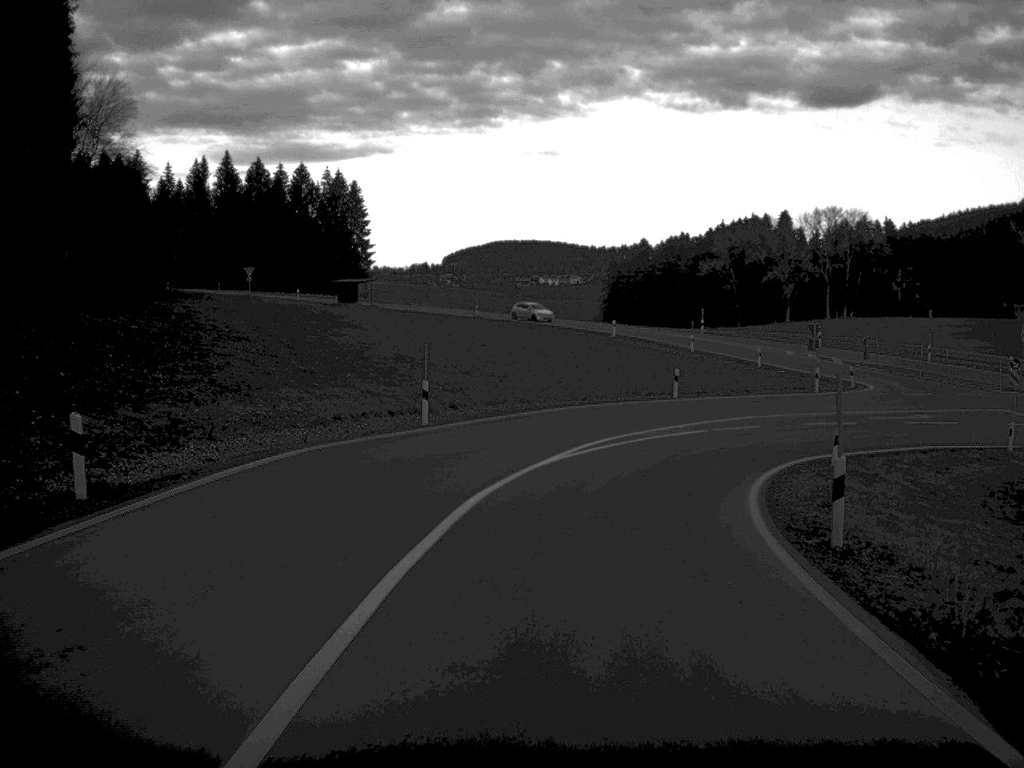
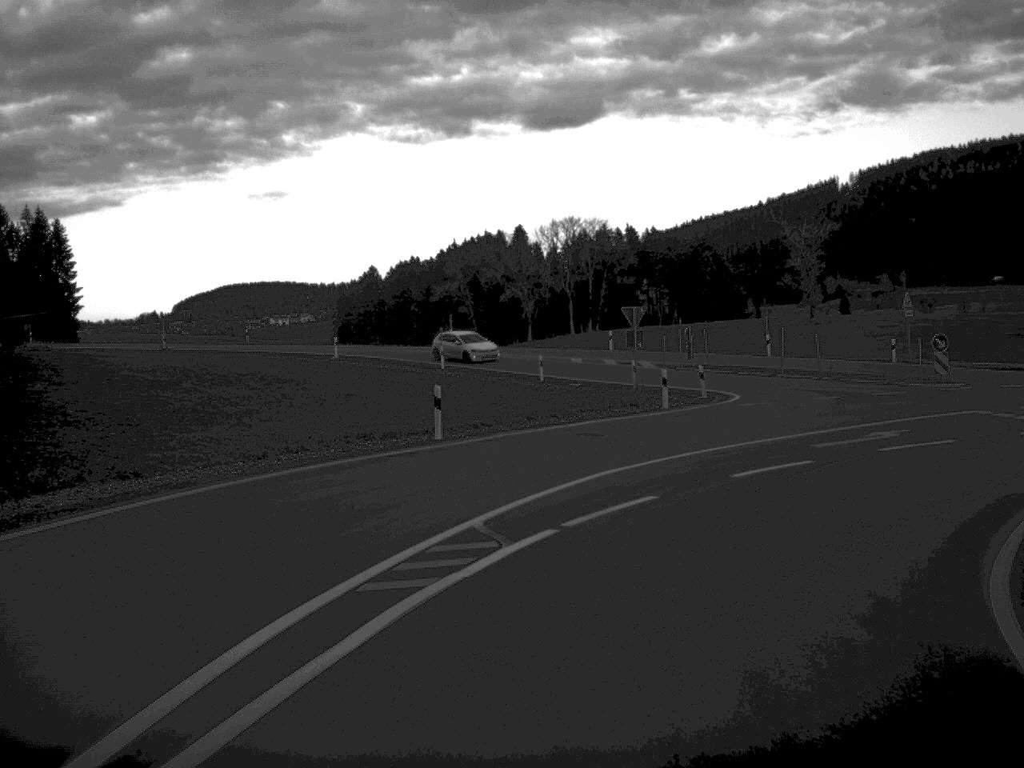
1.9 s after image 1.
(+1.8, +22.5) m; +12°
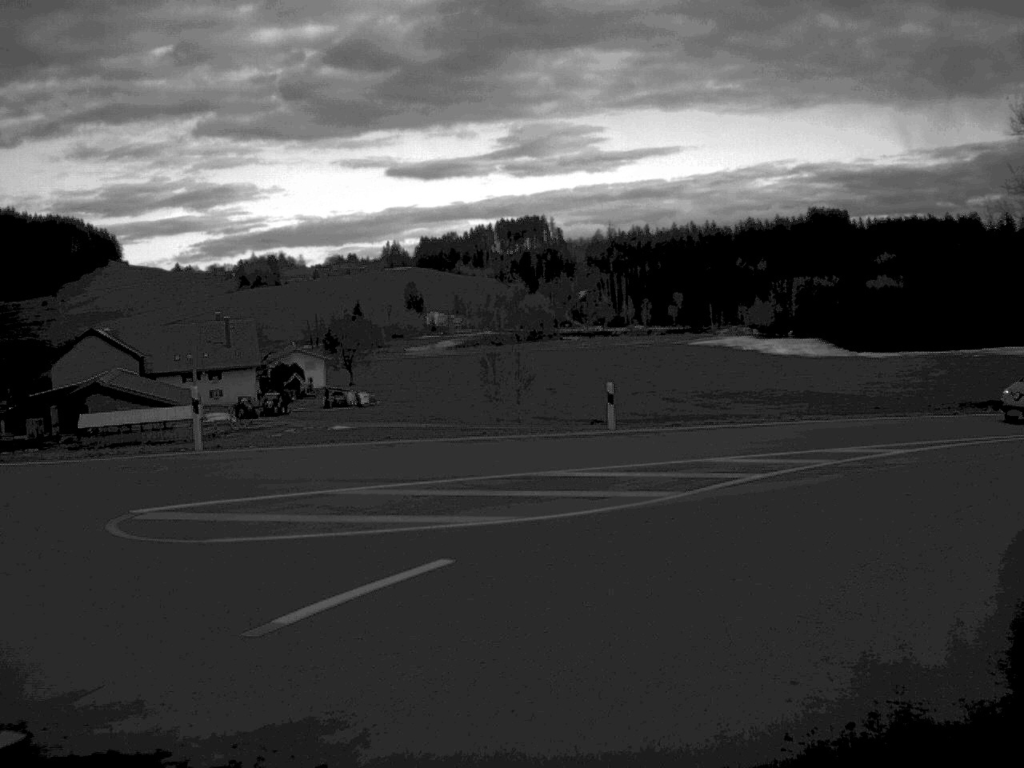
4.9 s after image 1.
(+14.3, +27.6) m; +59°
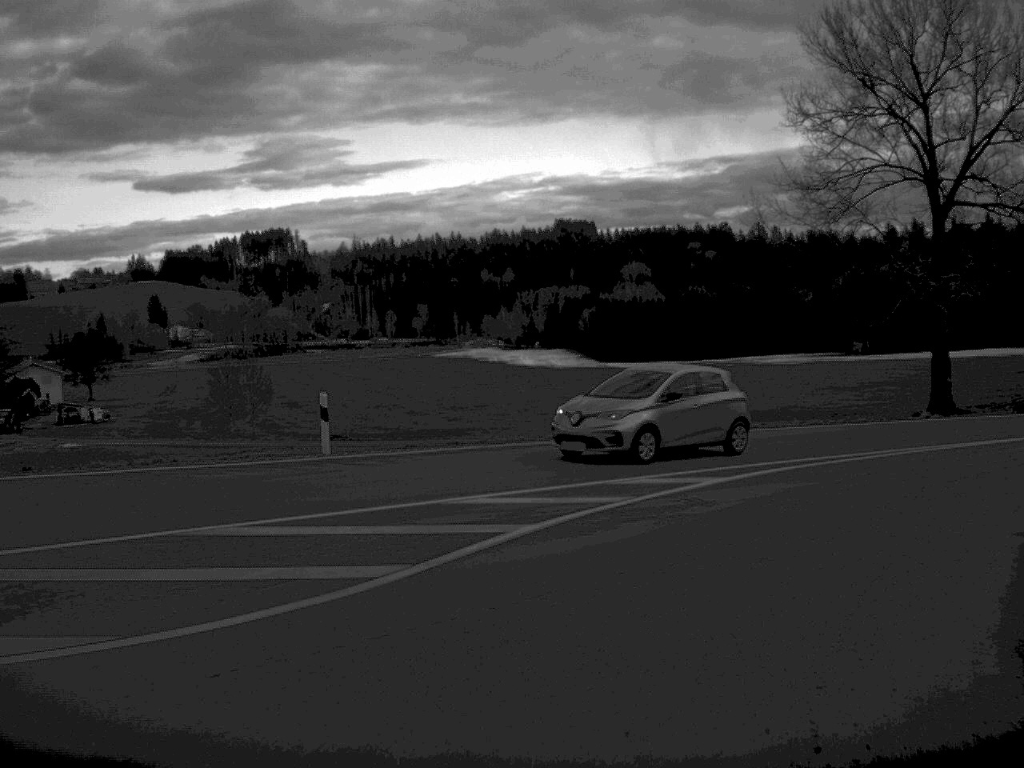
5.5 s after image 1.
(+0.6, +6.5) m; +11°
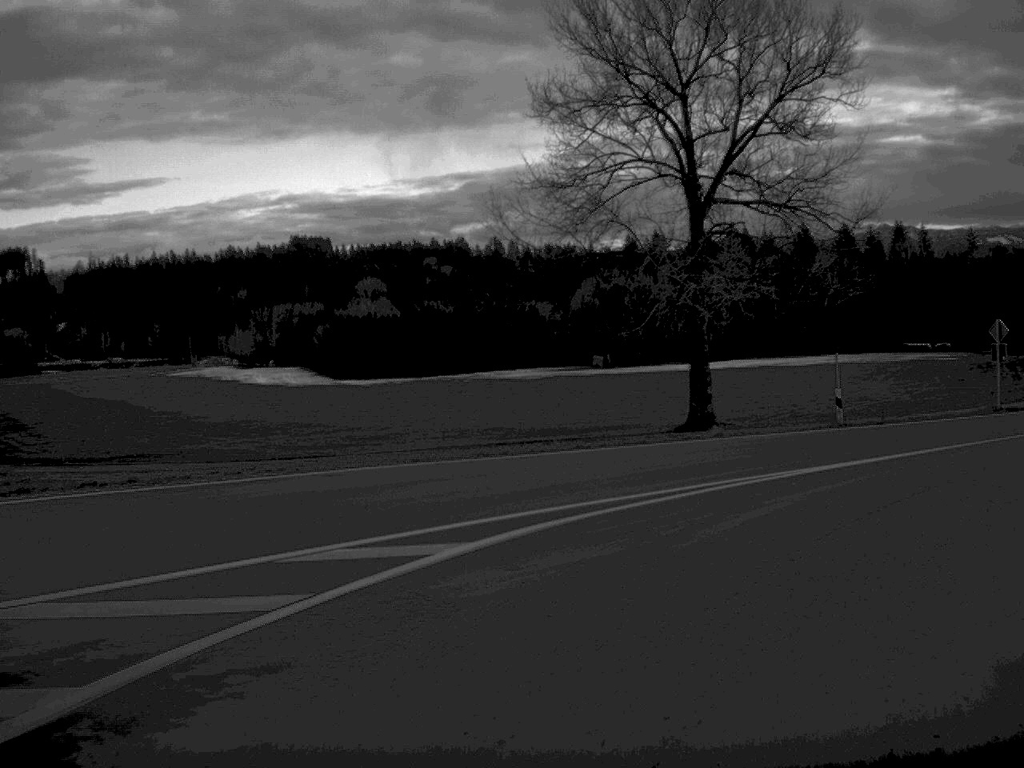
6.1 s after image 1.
(+0.7, +7.0) m; +12°
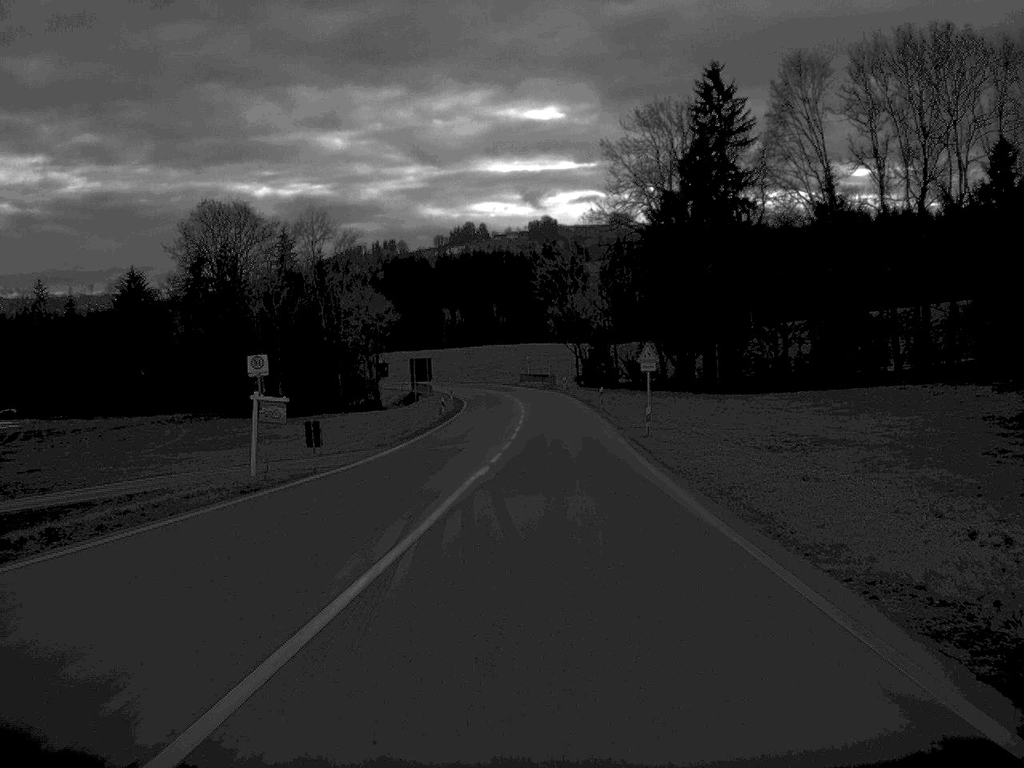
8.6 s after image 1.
(+12.7, +28.5) m; +40°
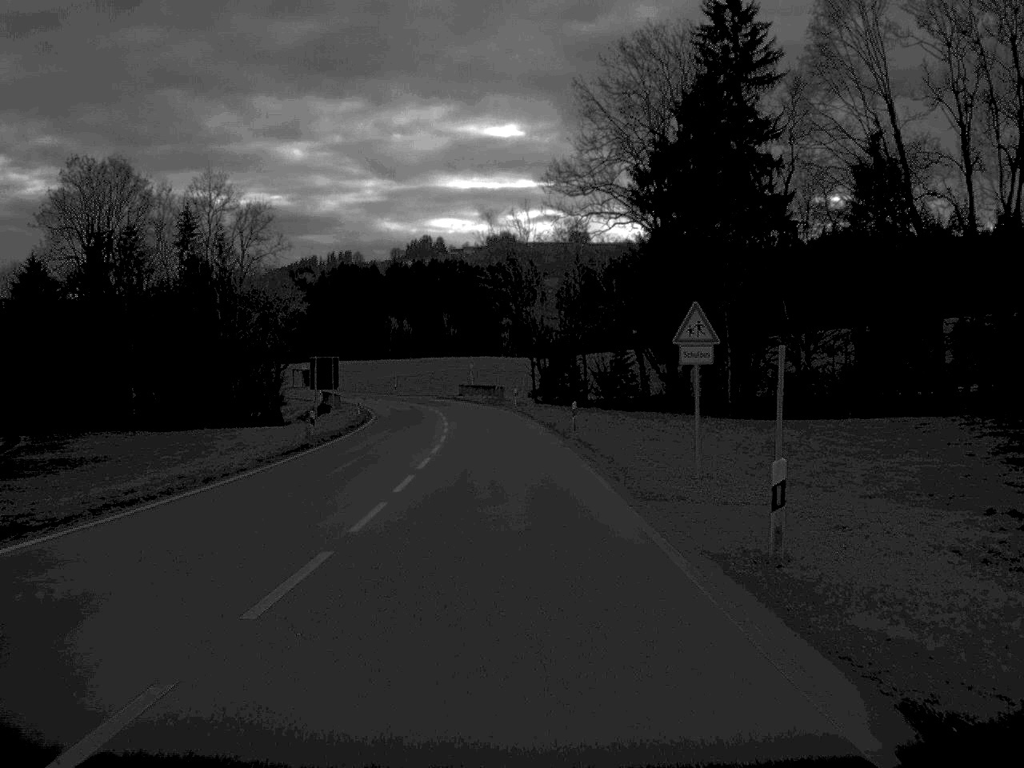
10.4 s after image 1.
(+0.9, +27.9) m; +2°
